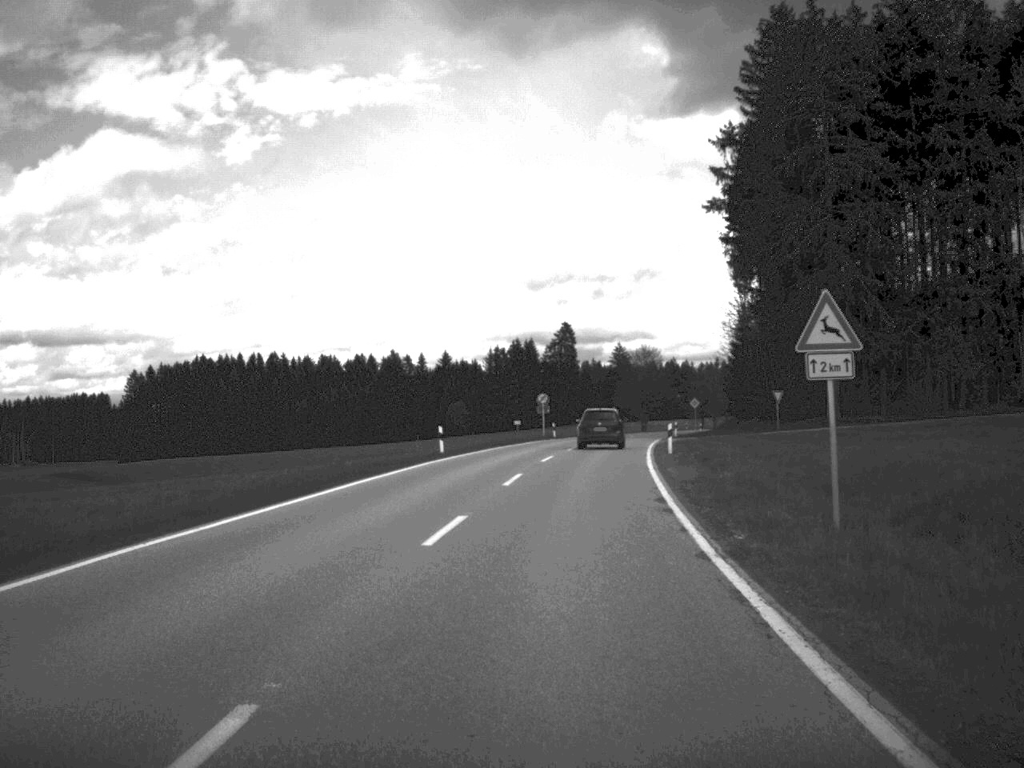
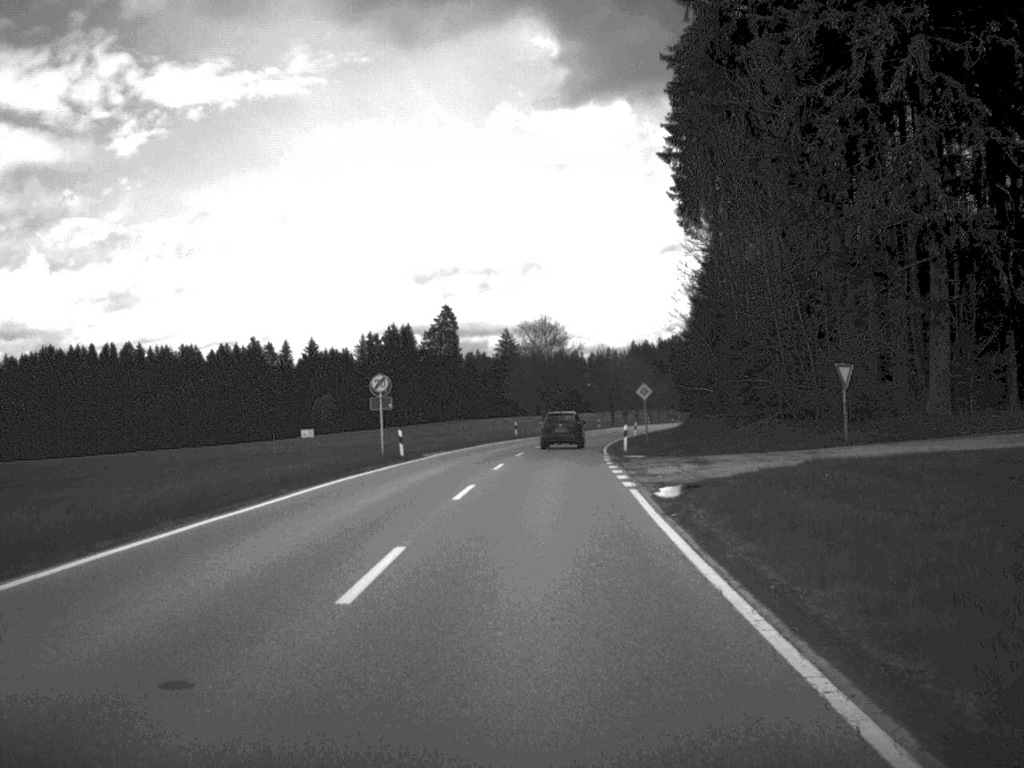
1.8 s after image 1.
(+2.0, +38.8) m; +5°
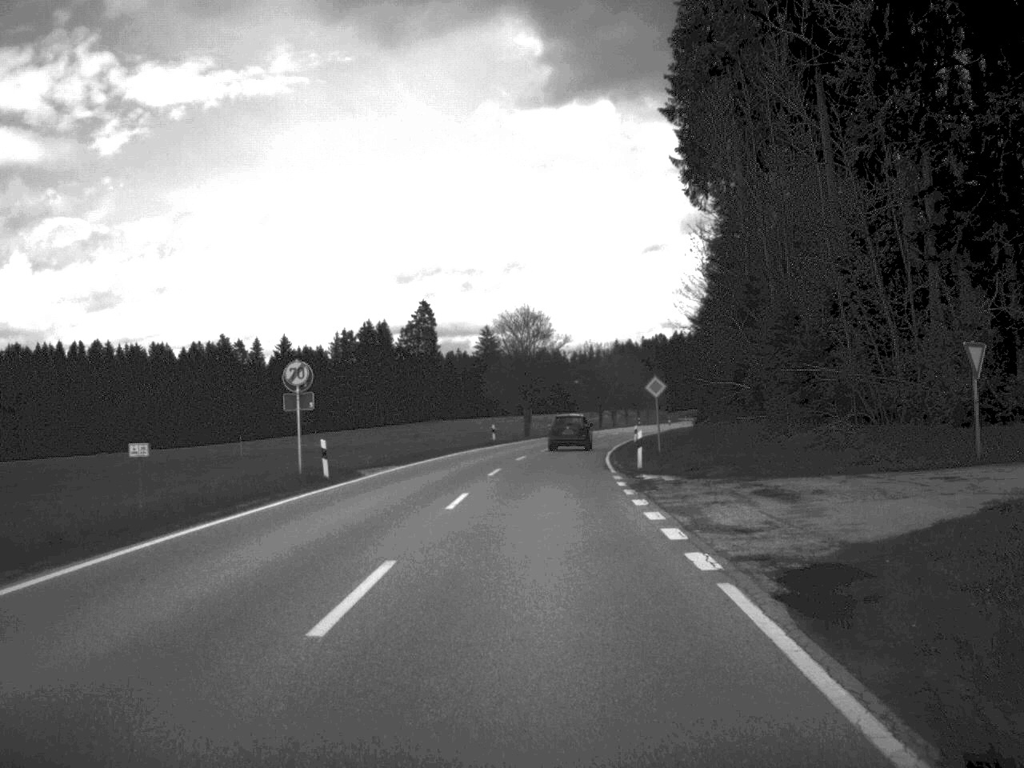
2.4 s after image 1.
(+0.1, +13.0) m; +1°
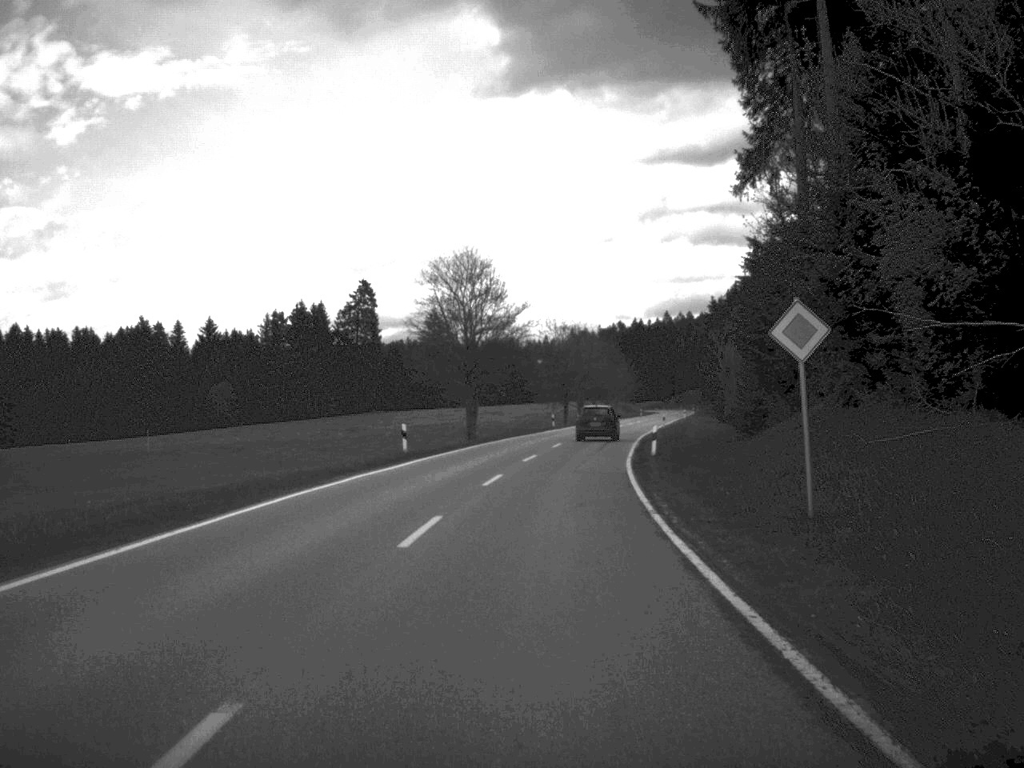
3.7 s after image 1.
(+0.5, +29.8) m; +2°
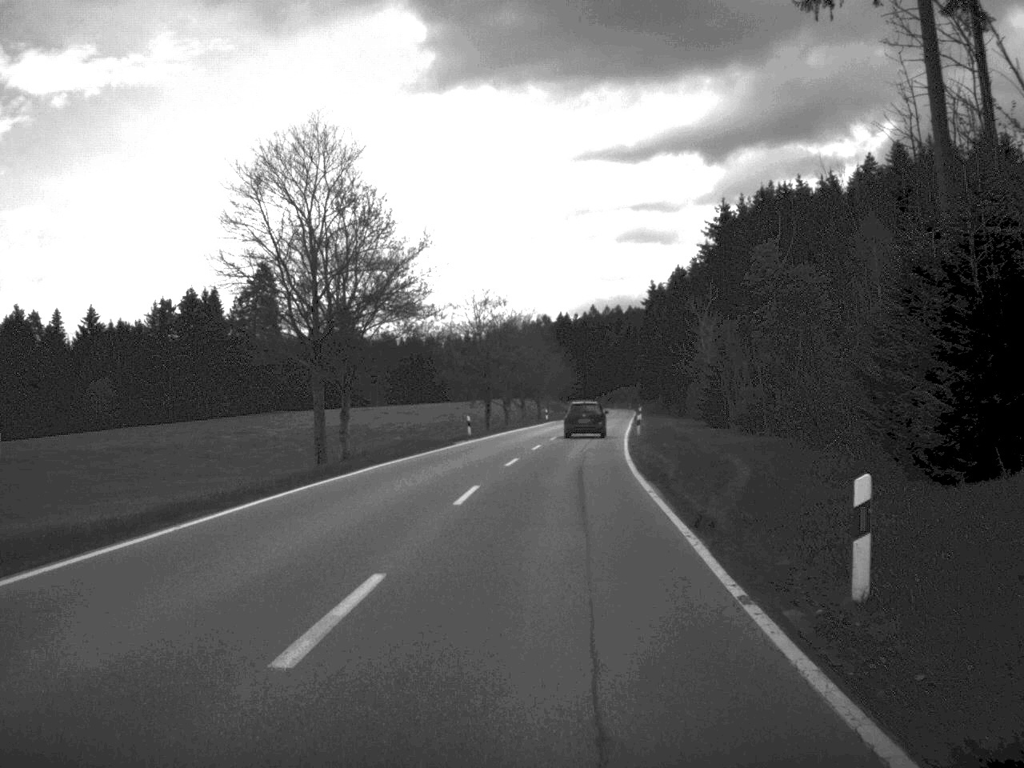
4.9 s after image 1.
(+0.8, +30.0) m; +3°
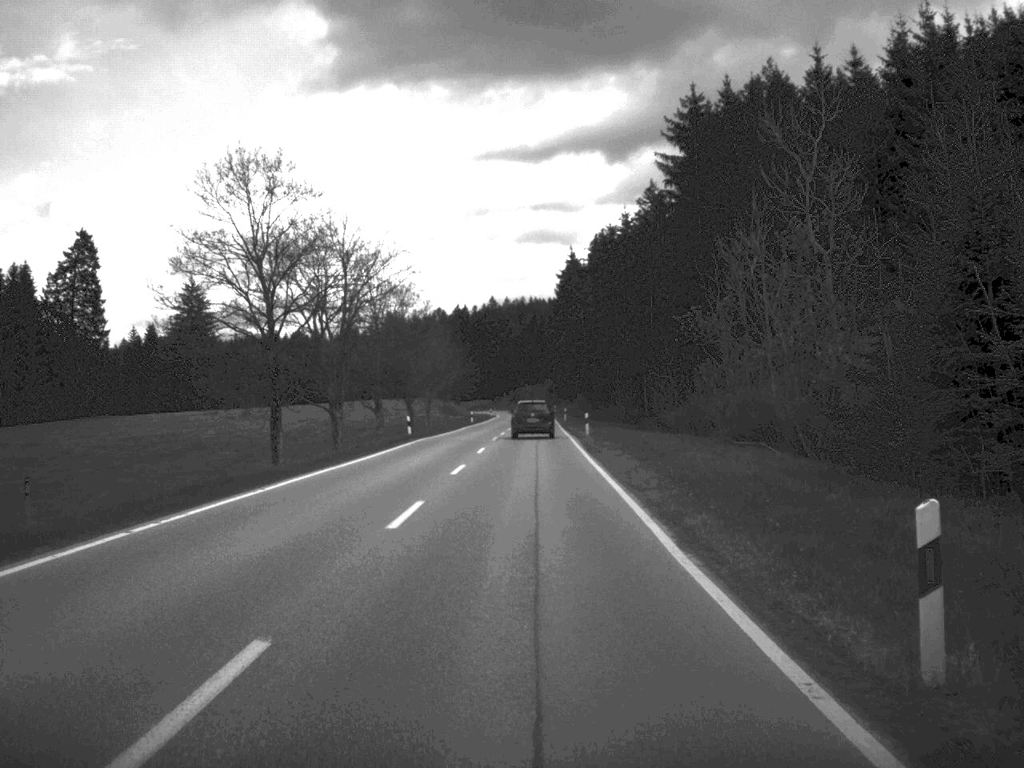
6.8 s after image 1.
(+2.3, +50.1) m; +4°
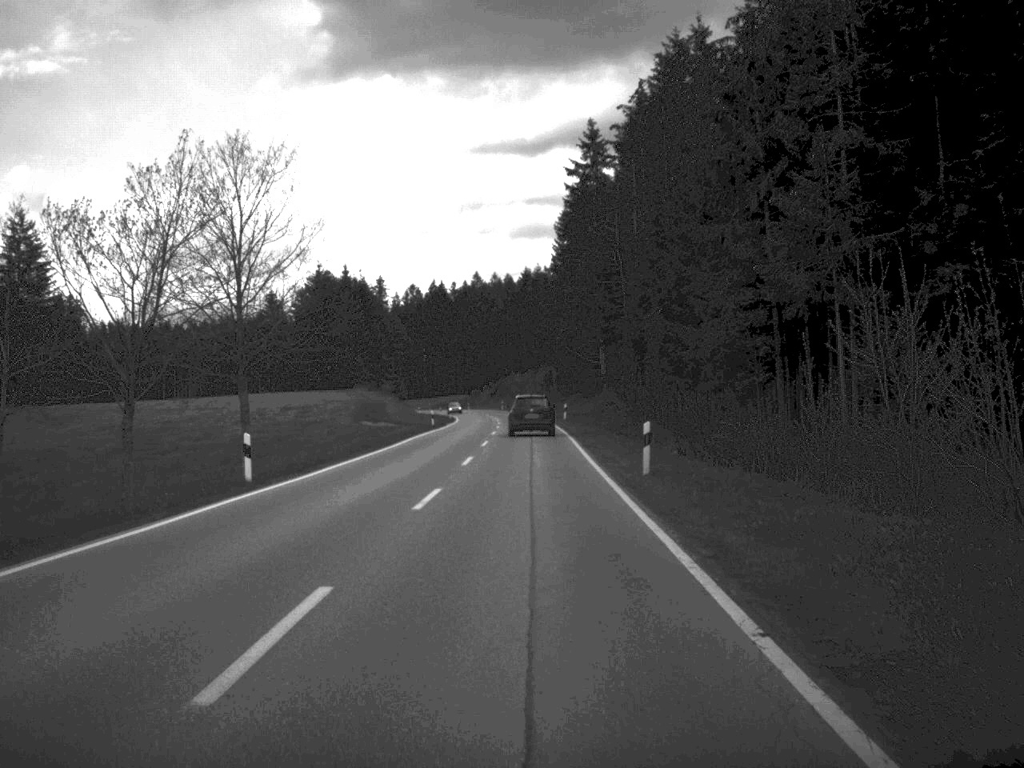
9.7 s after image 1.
(+0.5, +80.0) m; 0°
